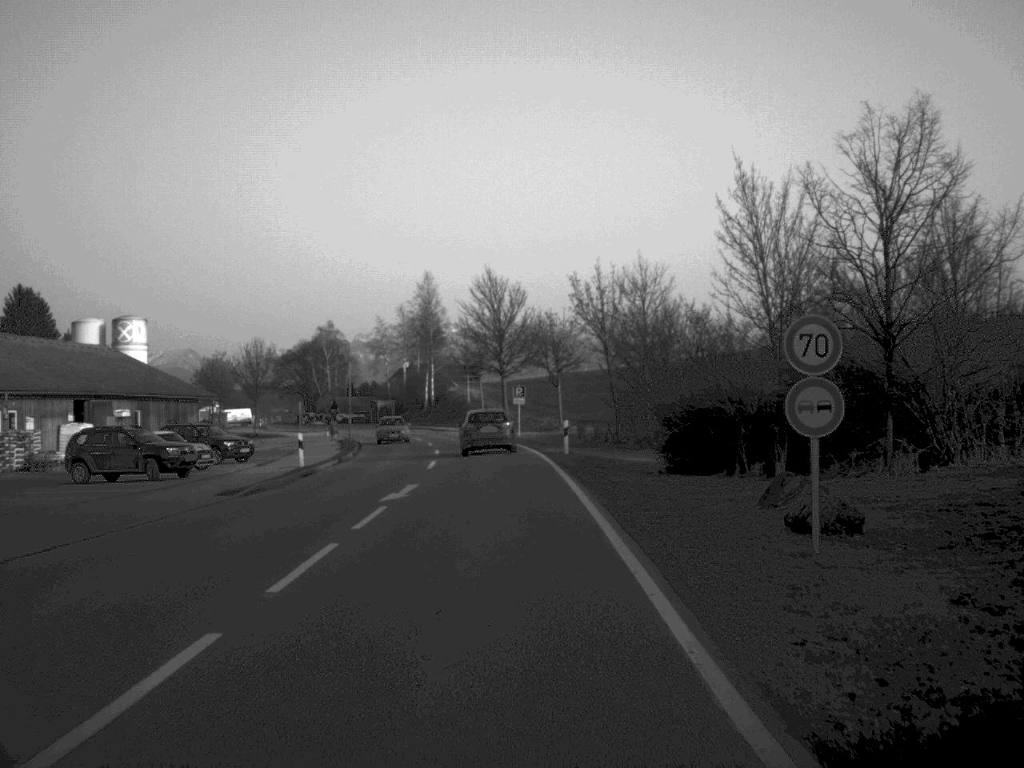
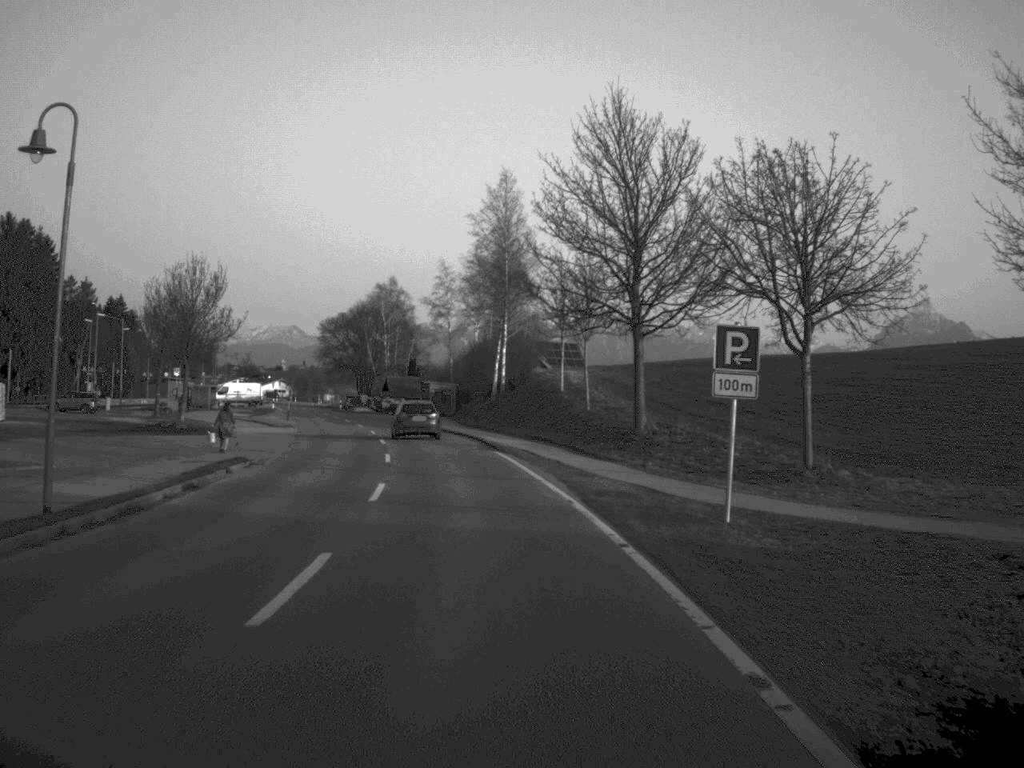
(-1.6, +49.6) m; -5°
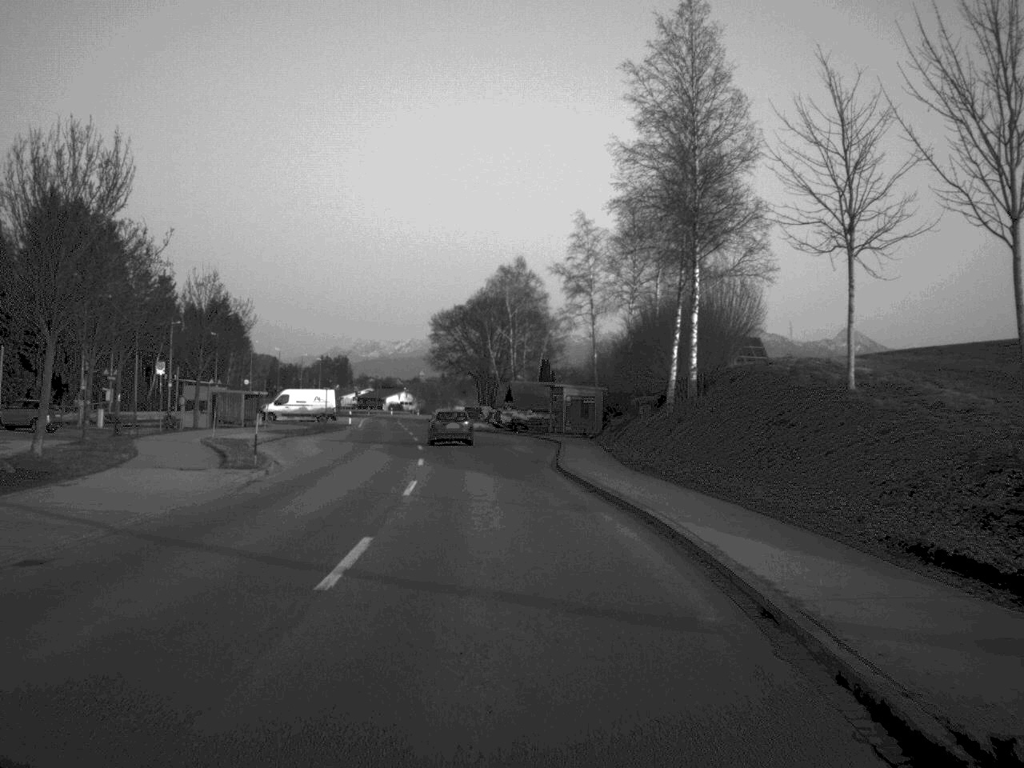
(-1.8, +33.7) m; -6°
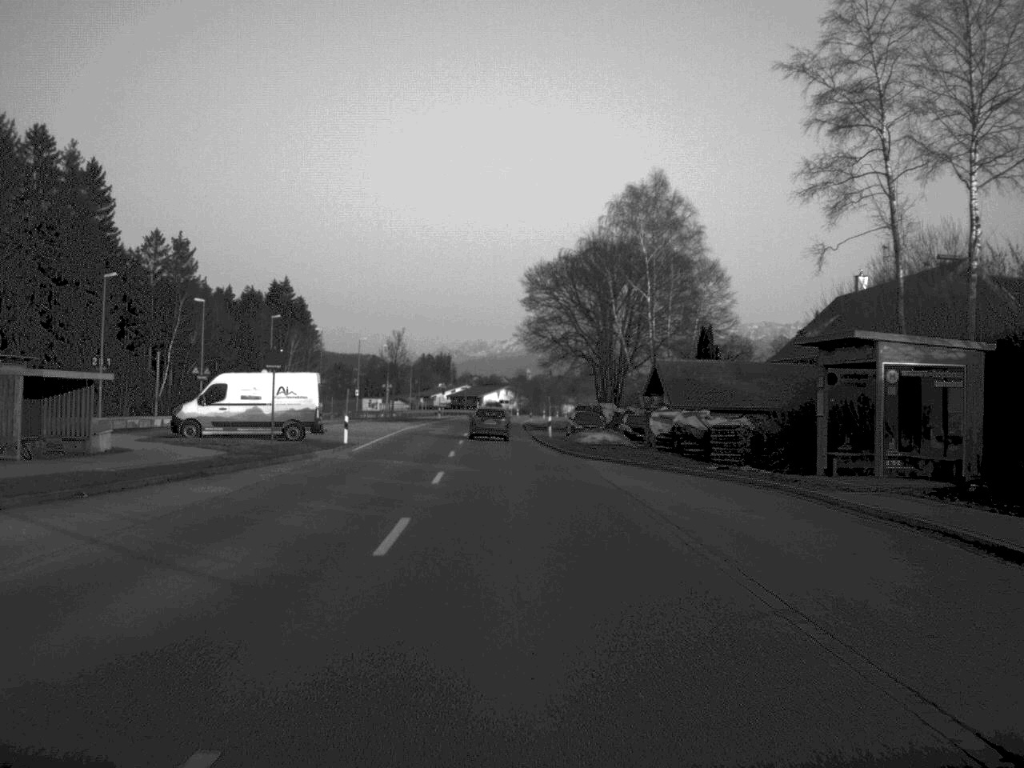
(-2.2, +45.6) m; -5°
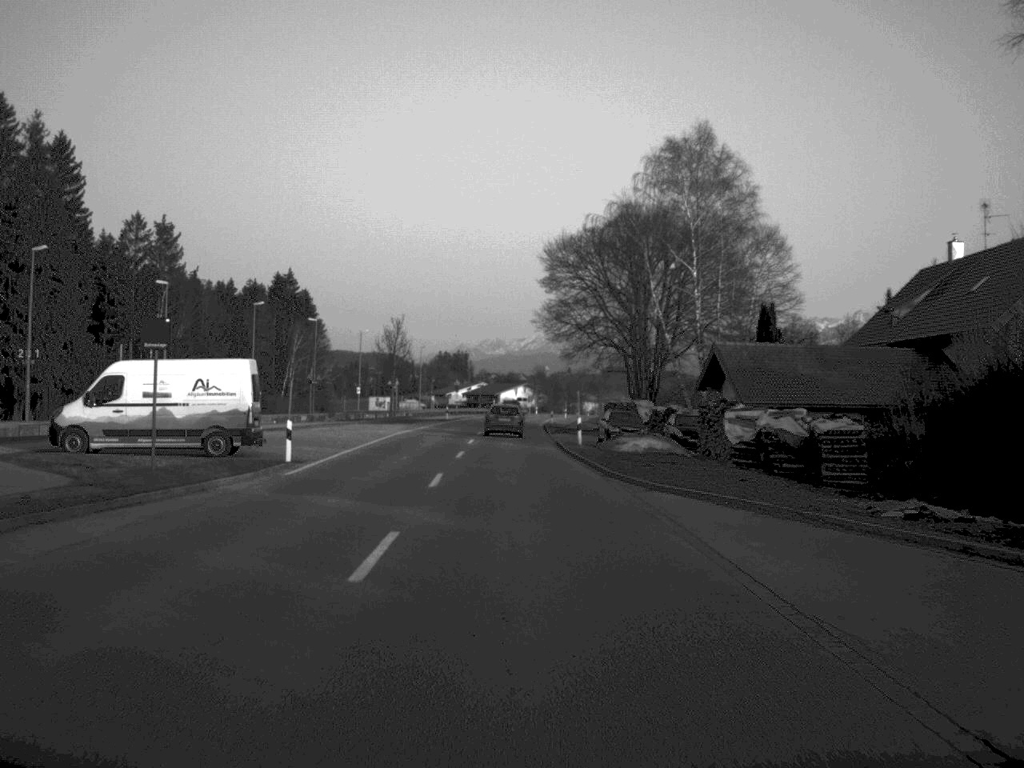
(-0.1, +13.8) m; -1°
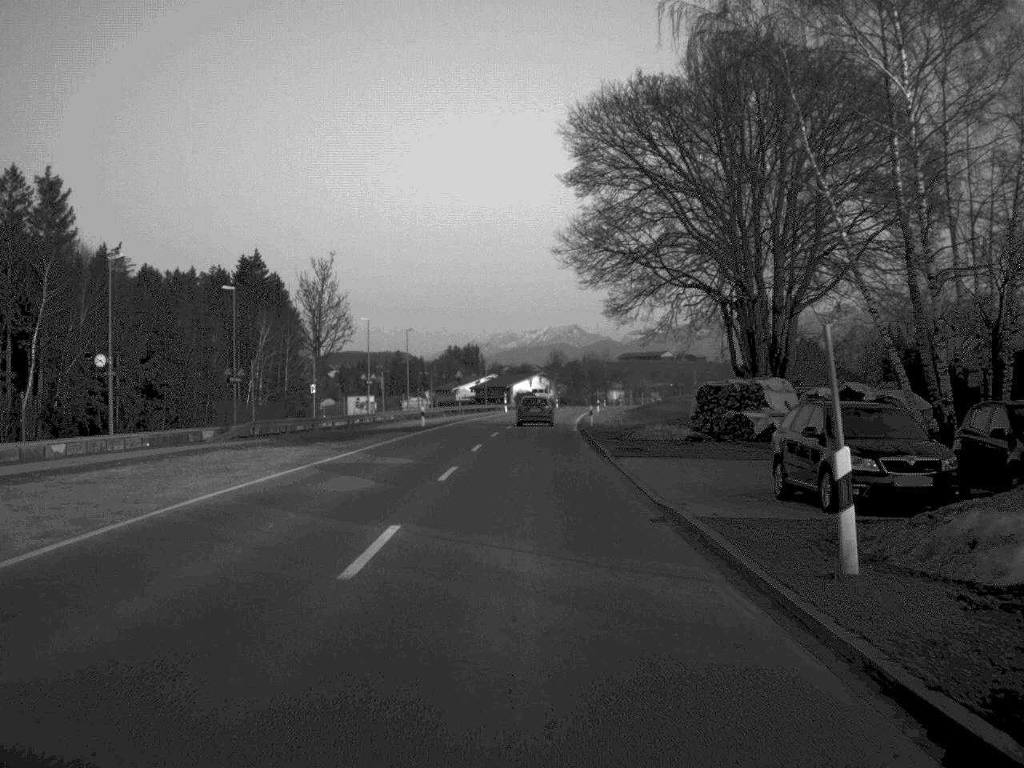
(-0.3, +35.8) m; -1°
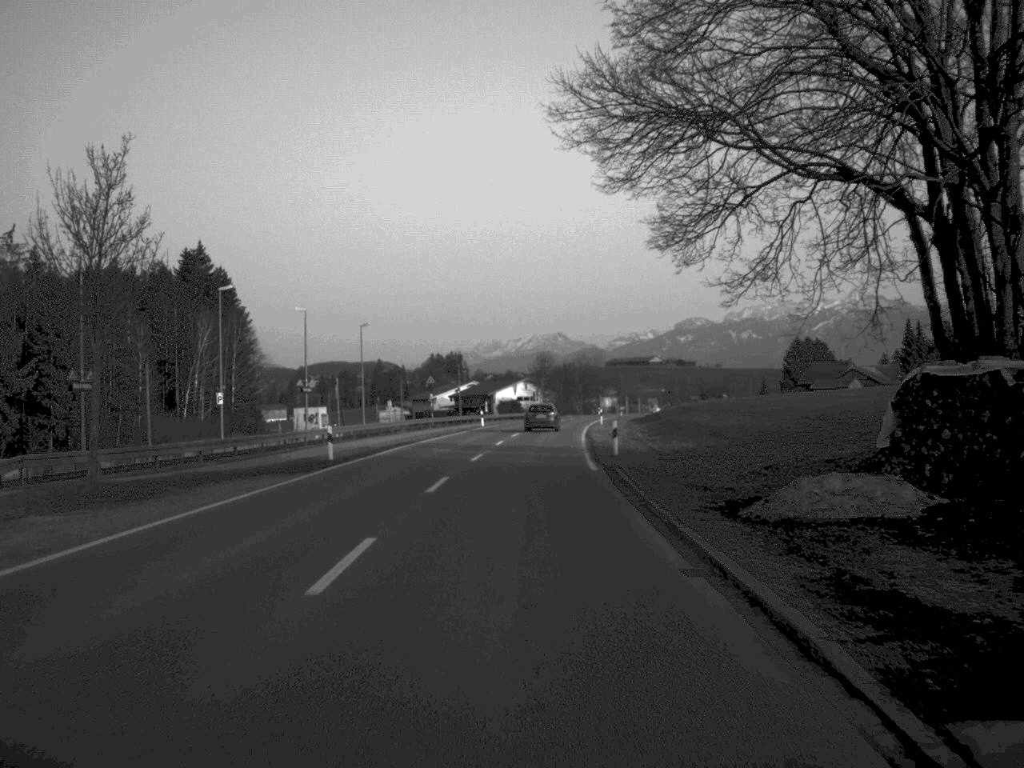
(+0.2, +24.4) m; +1°
